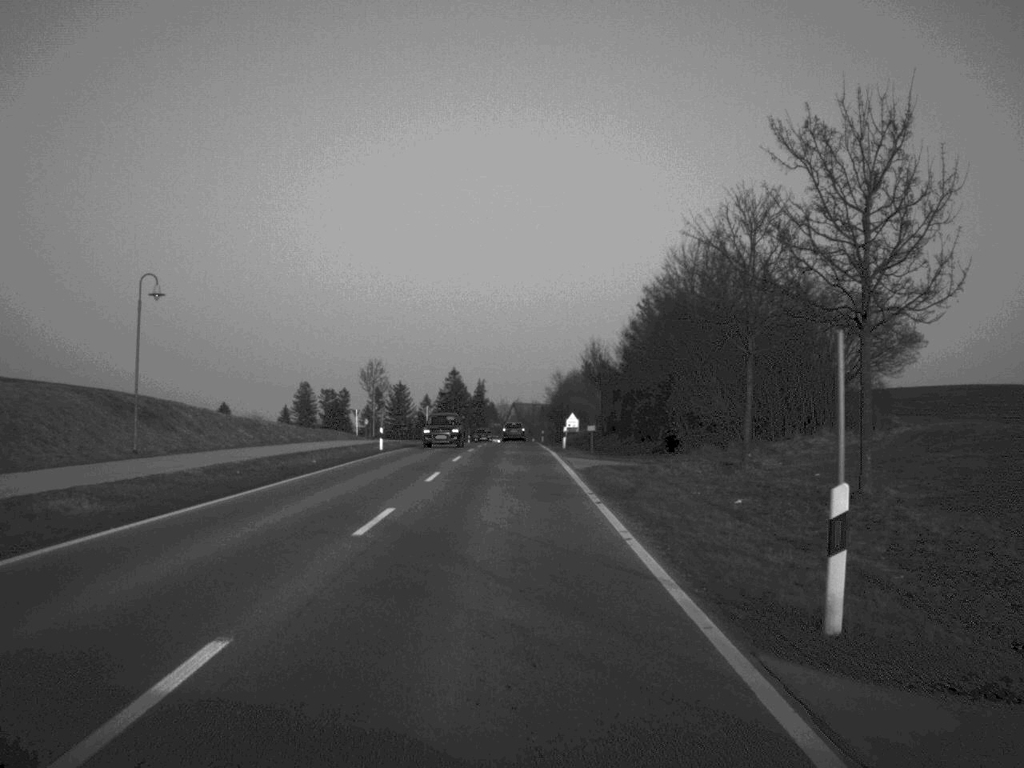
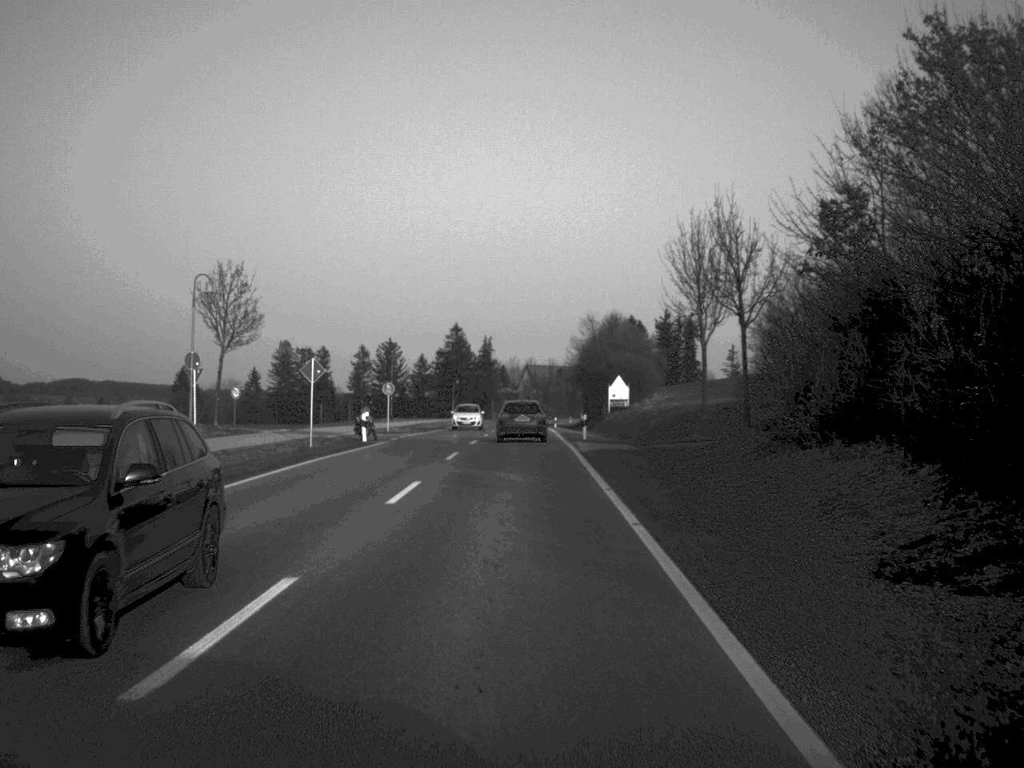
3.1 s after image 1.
(-0.3, +56.8) m; -1°
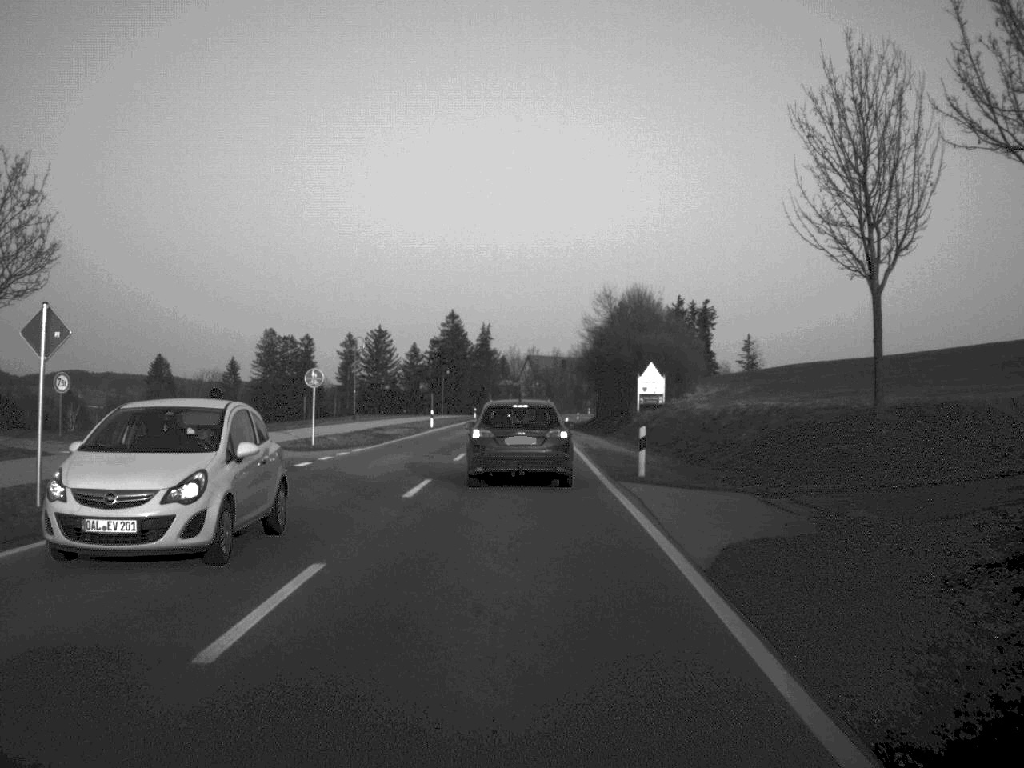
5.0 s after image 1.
(0.0, +23.1) m; 0°
